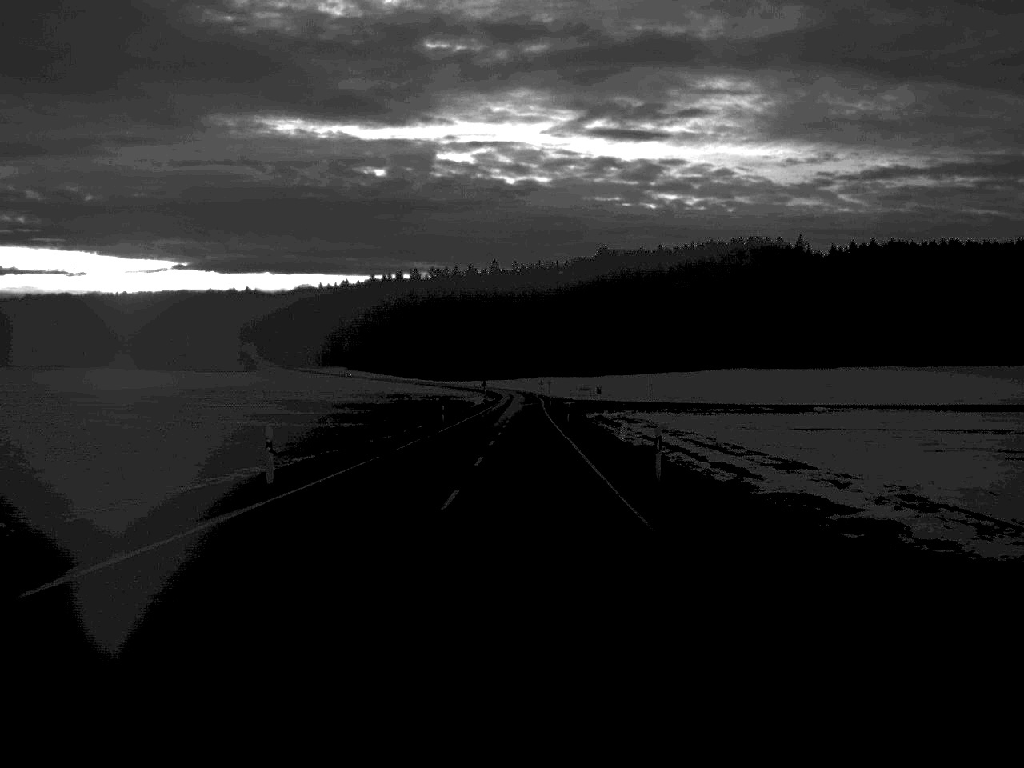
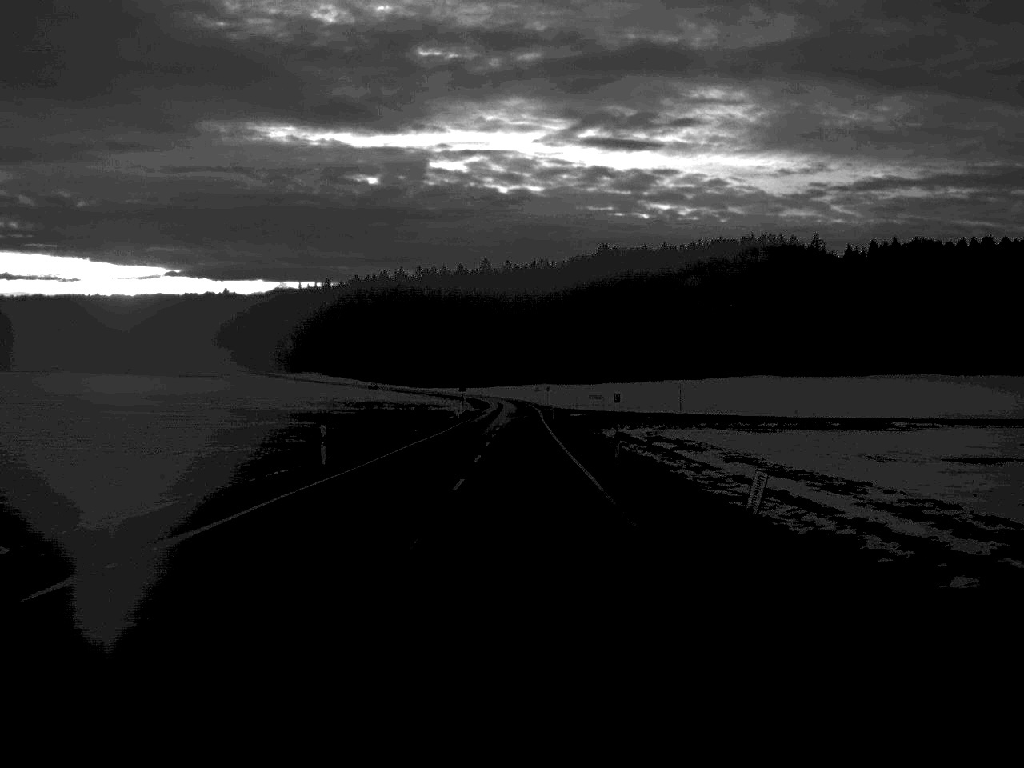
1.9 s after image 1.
(+0.1, +42.1) m; 0°
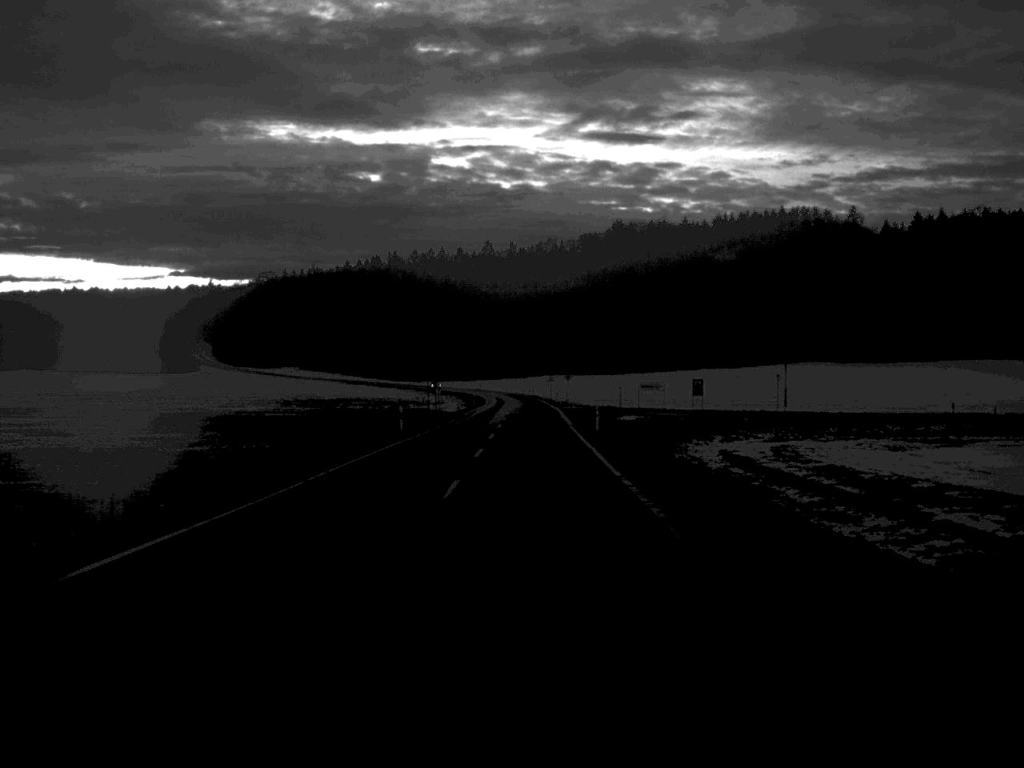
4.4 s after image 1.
(-0.2, +51.7) m; 0°
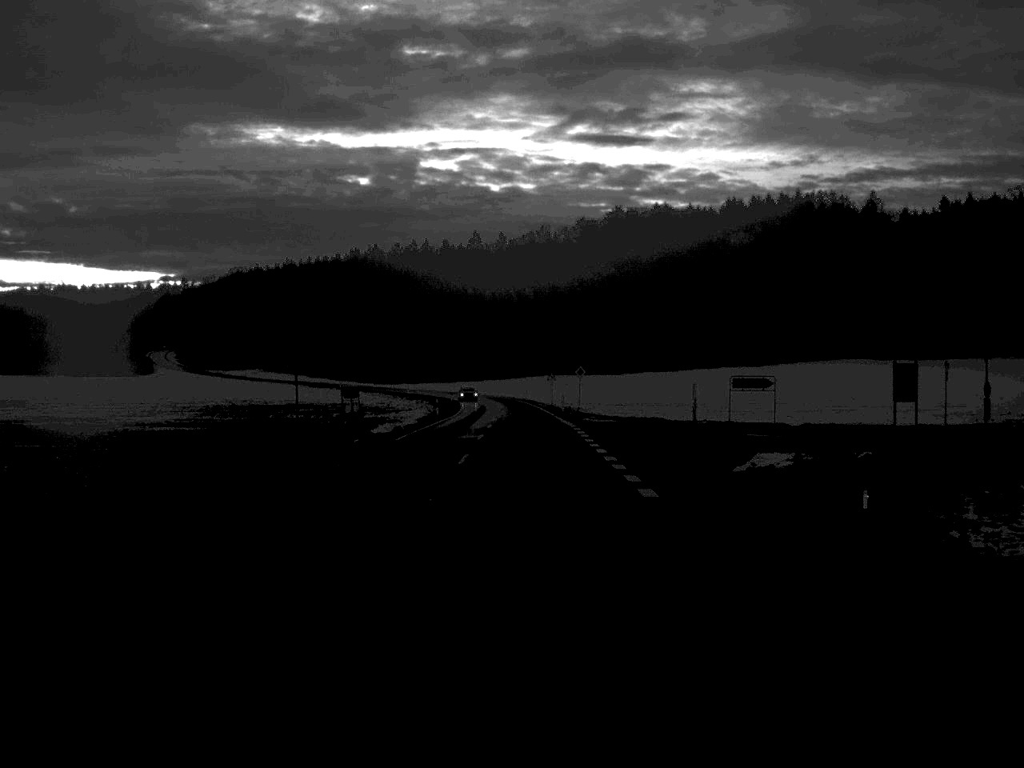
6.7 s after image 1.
(+0.1, +38.9) m; 0°
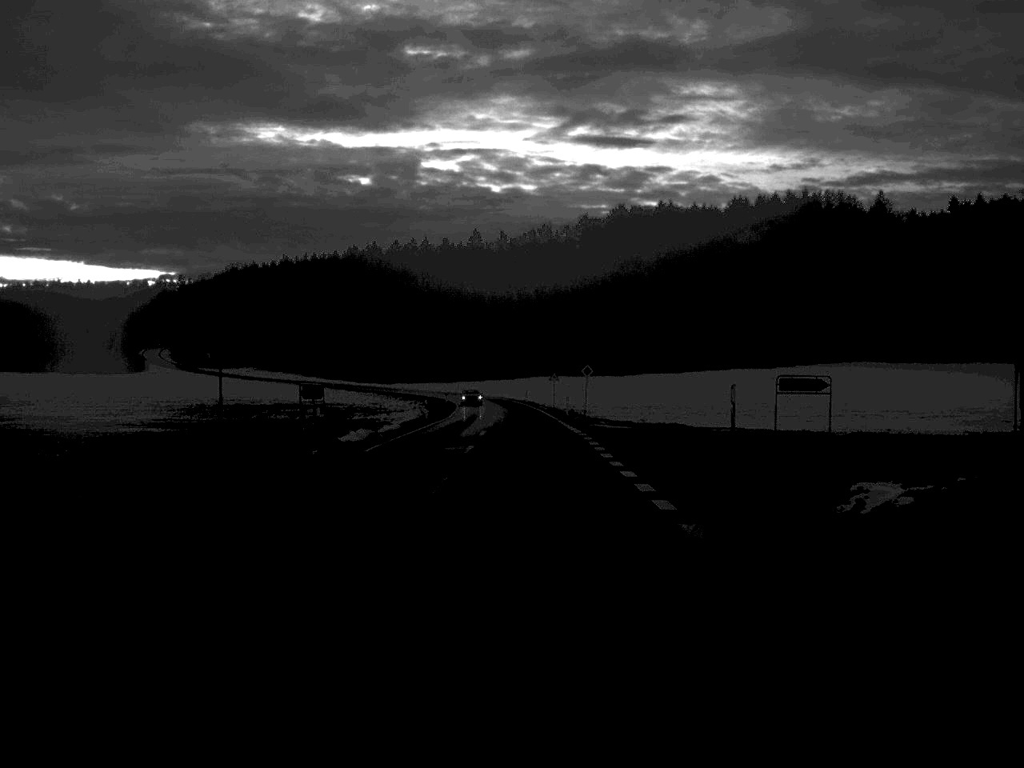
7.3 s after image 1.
(0.0, +8.0) m; 0°
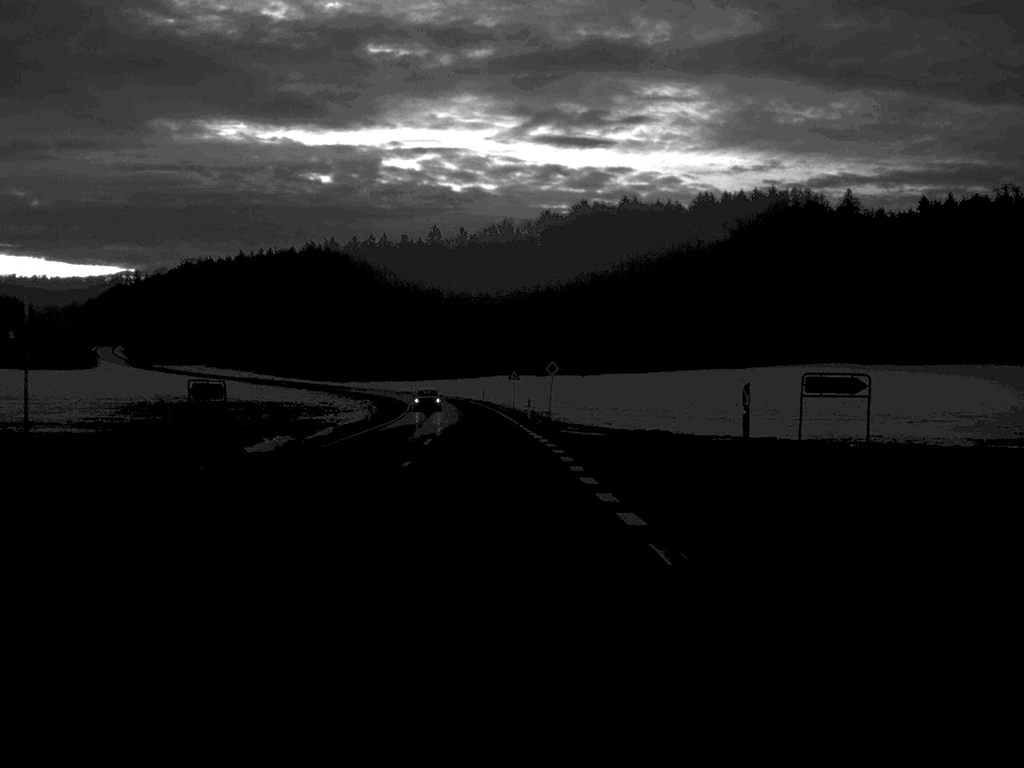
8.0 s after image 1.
(+0.1, +7.9) m; +2°
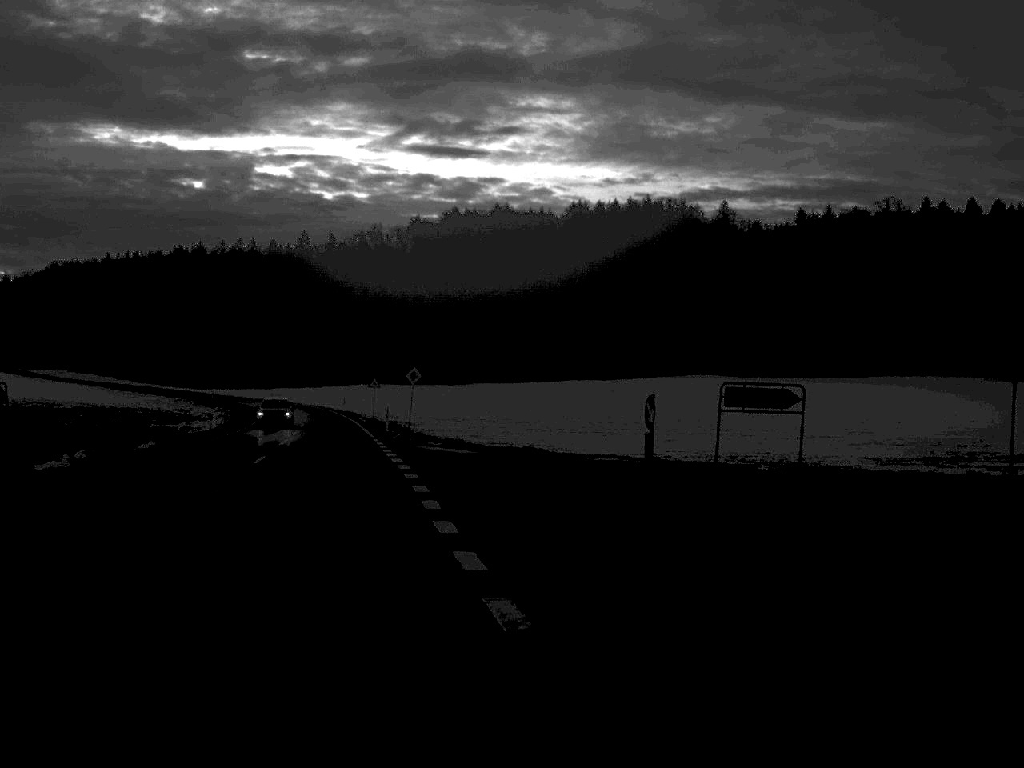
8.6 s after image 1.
(+0.3, +5.8) m; +6°
